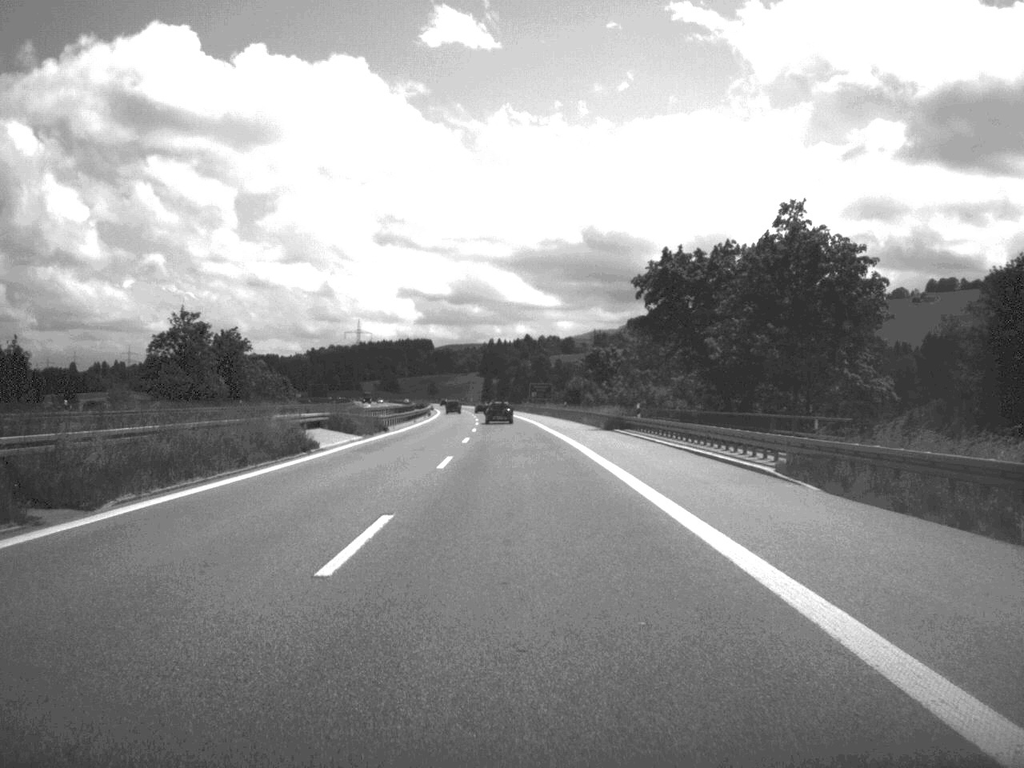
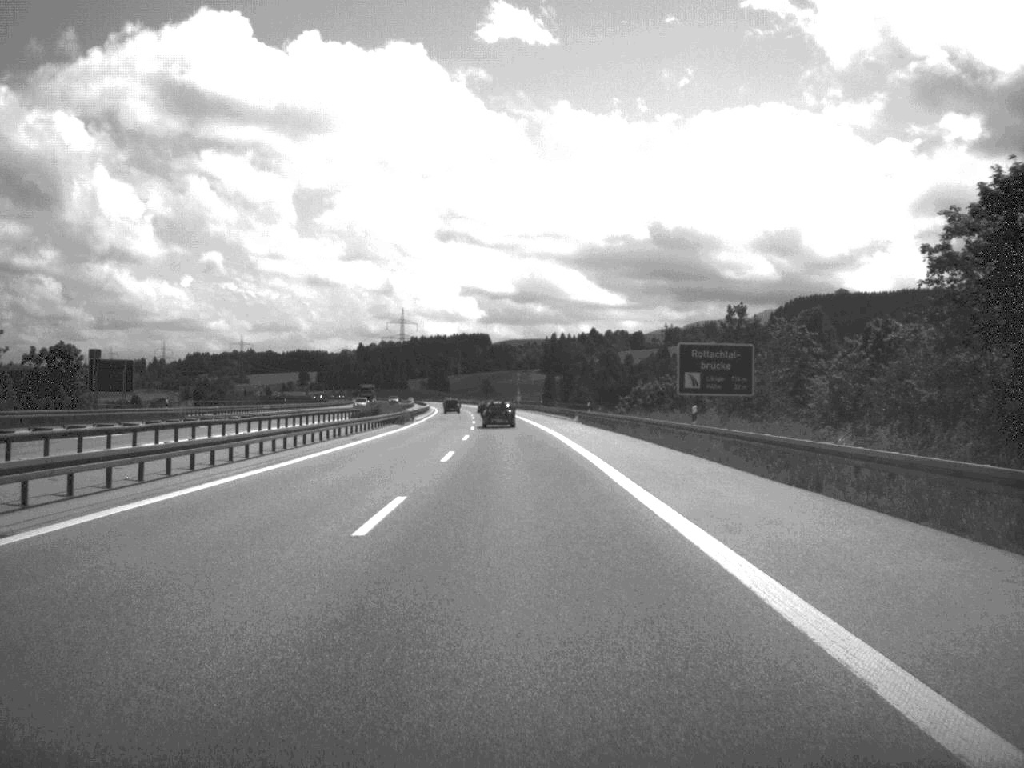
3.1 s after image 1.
(-3.1, +120.4) m; -3°
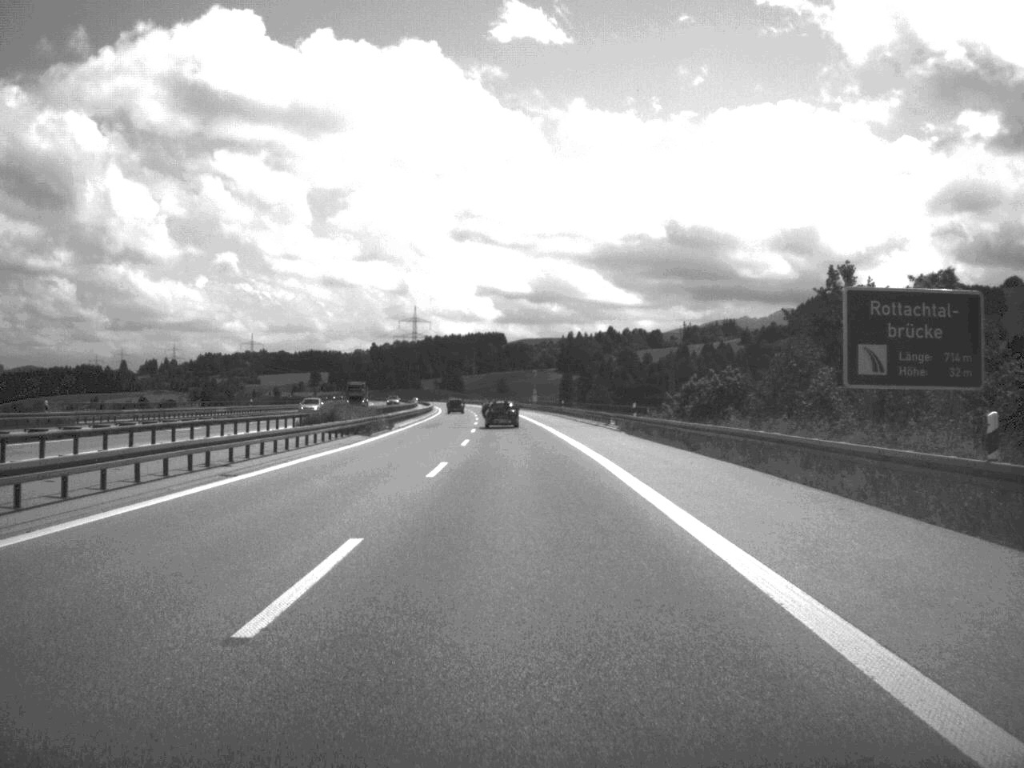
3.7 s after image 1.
(-0.2, +24.2) m; -1°
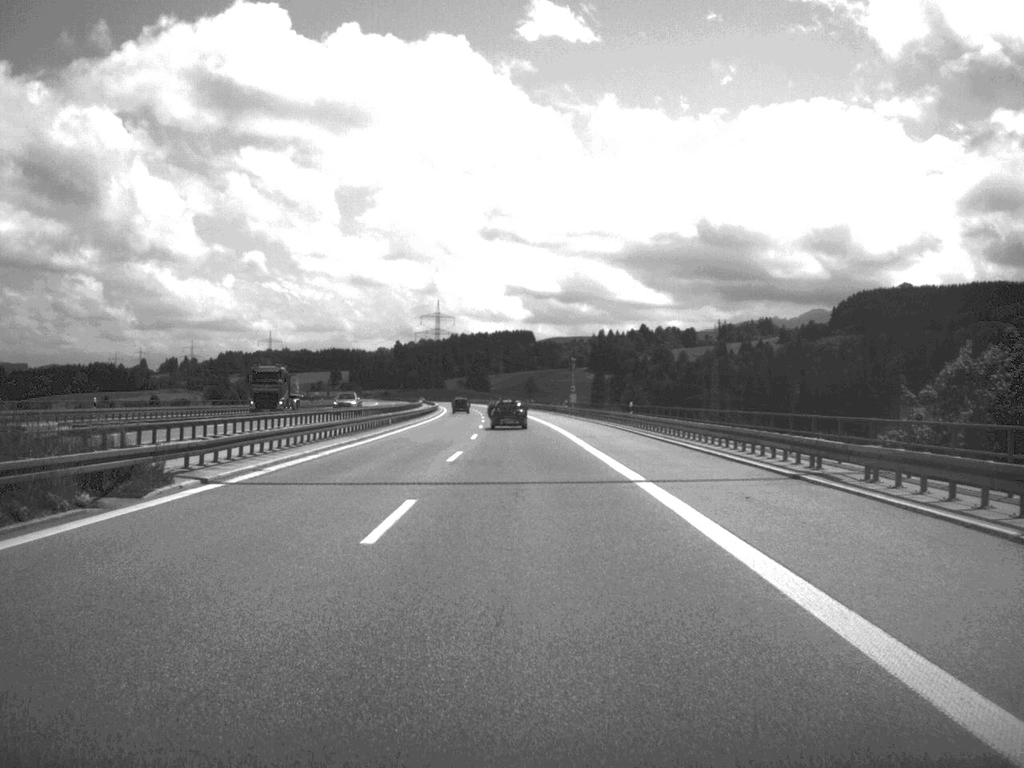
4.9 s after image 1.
(-0.6, +47.3) m; -1°
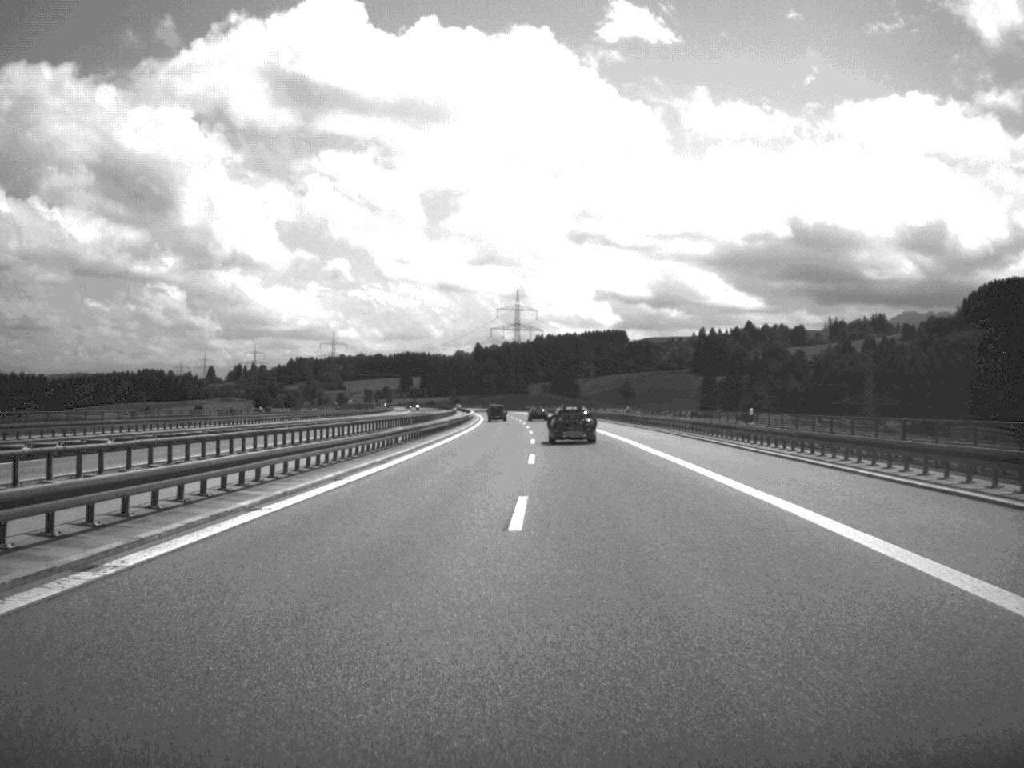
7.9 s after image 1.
(-4.0, +121.2) m; -4°
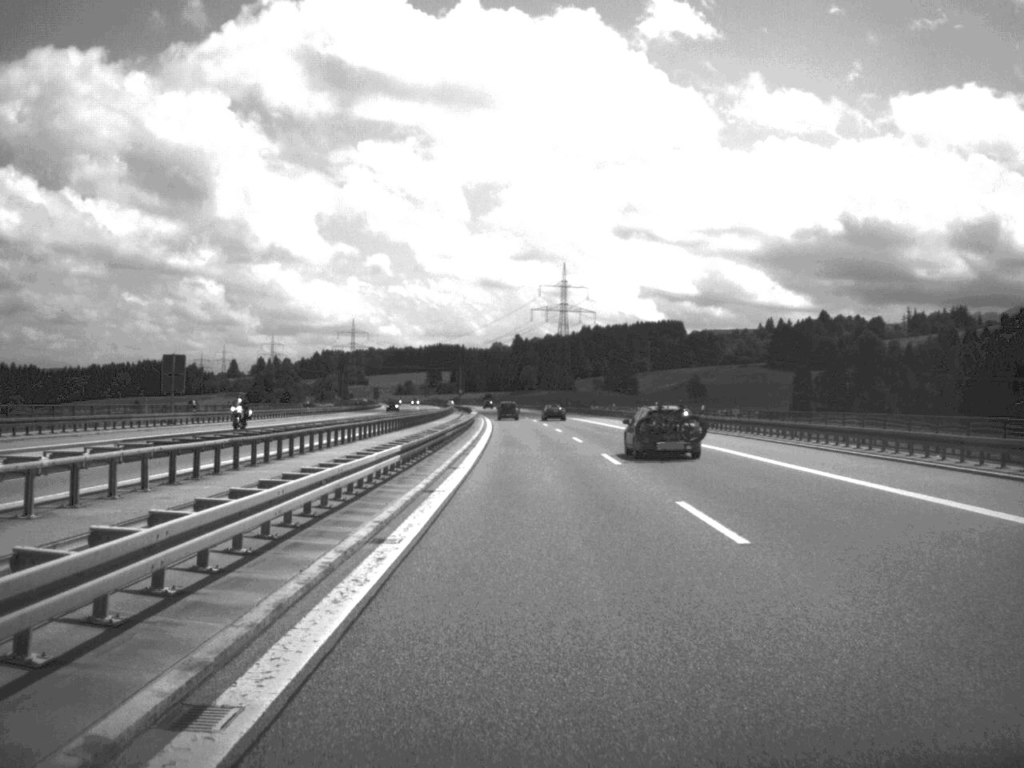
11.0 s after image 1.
(-3.1, +125.3) m; -2°
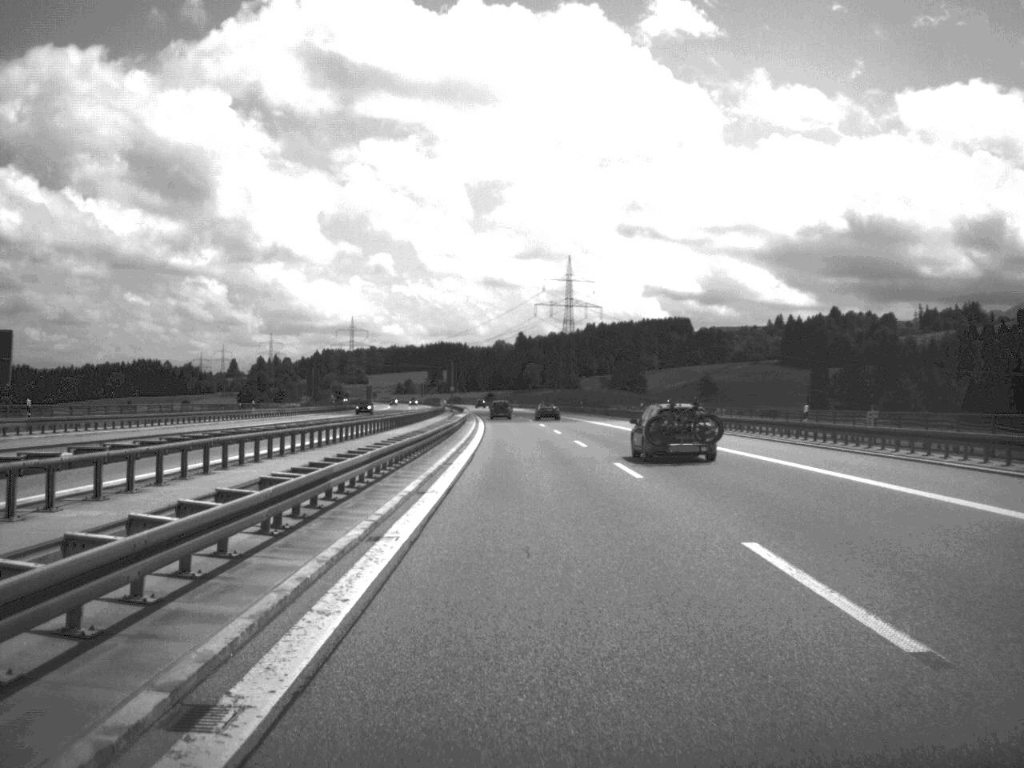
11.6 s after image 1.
(0.0, +24.2) m; 0°
